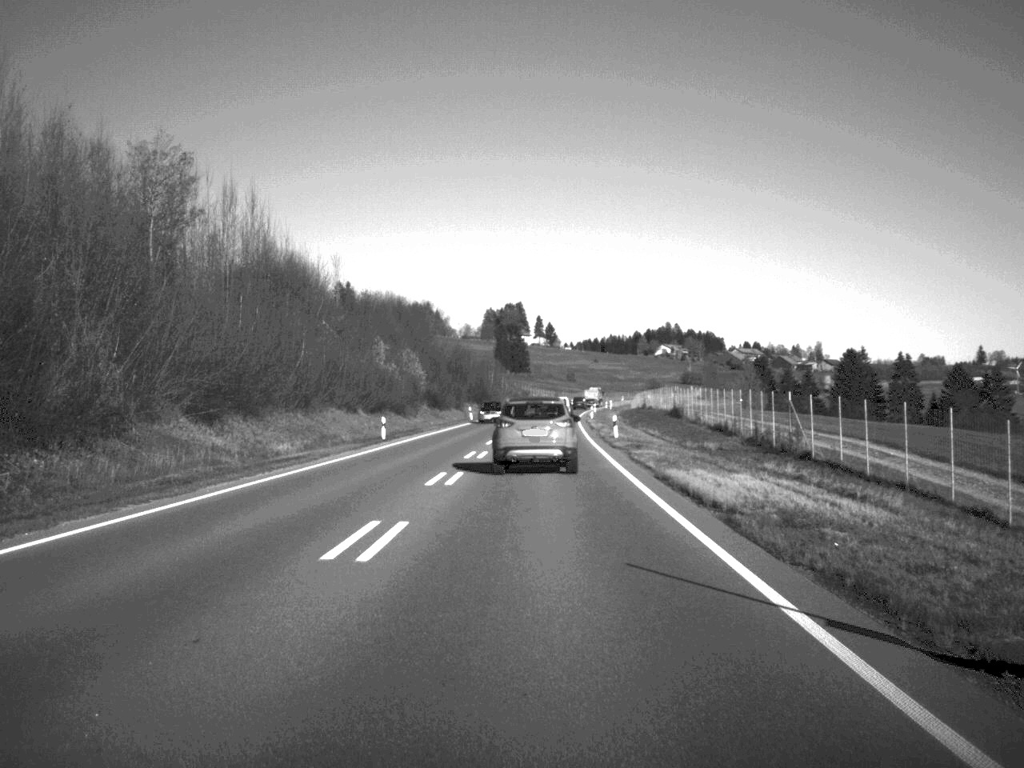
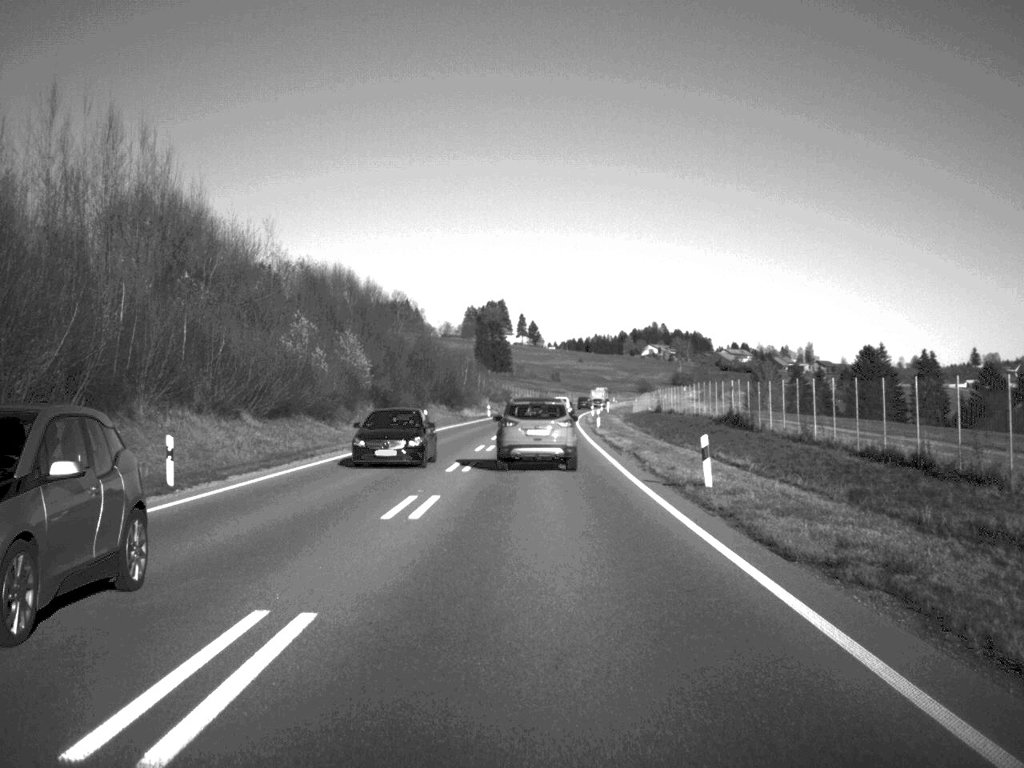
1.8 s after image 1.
(+0.2, +31.2) m; +1°
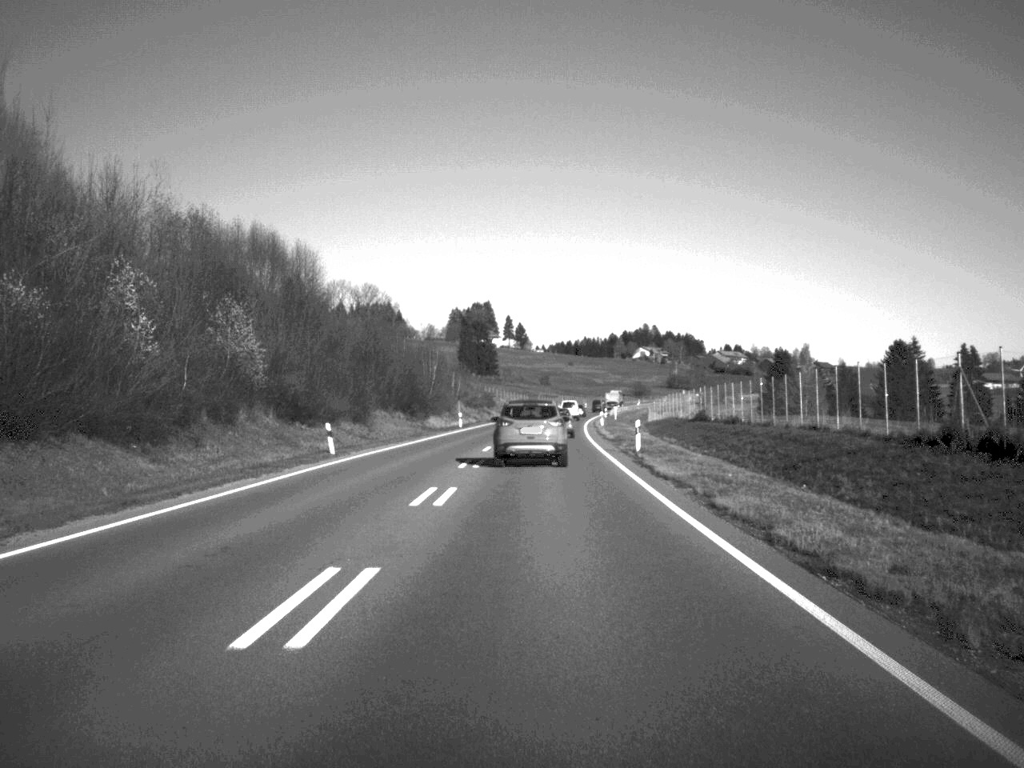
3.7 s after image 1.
(+0.2, +33.0) m; 0°
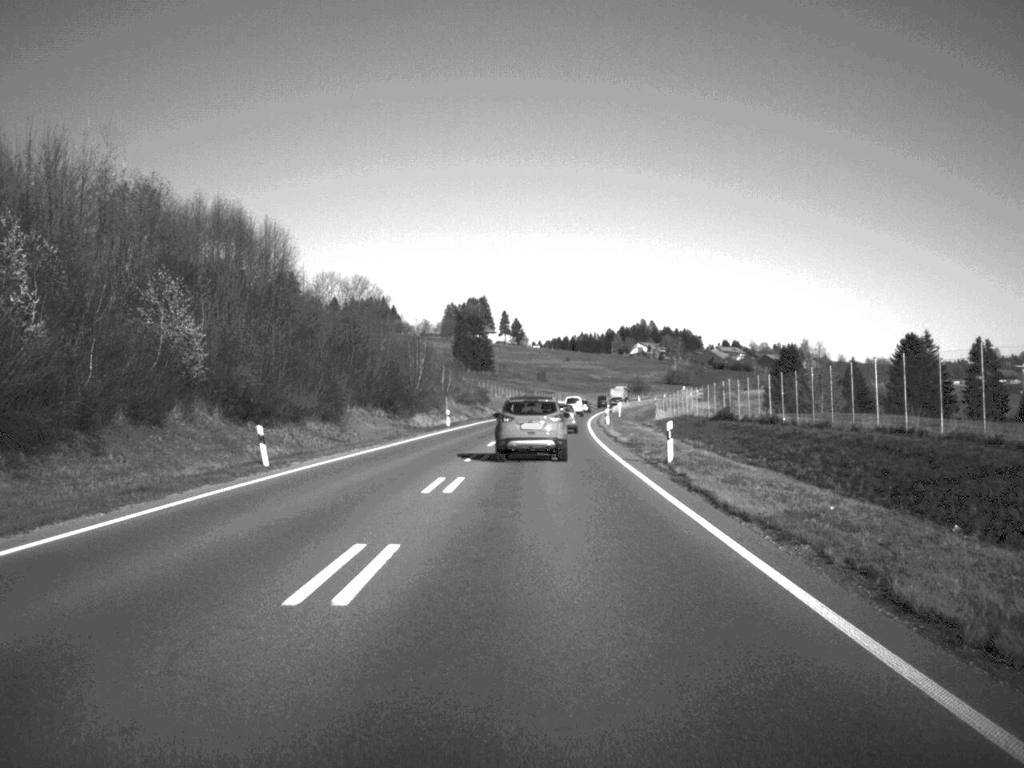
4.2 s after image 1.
(0.0, +10.2) m; 0°
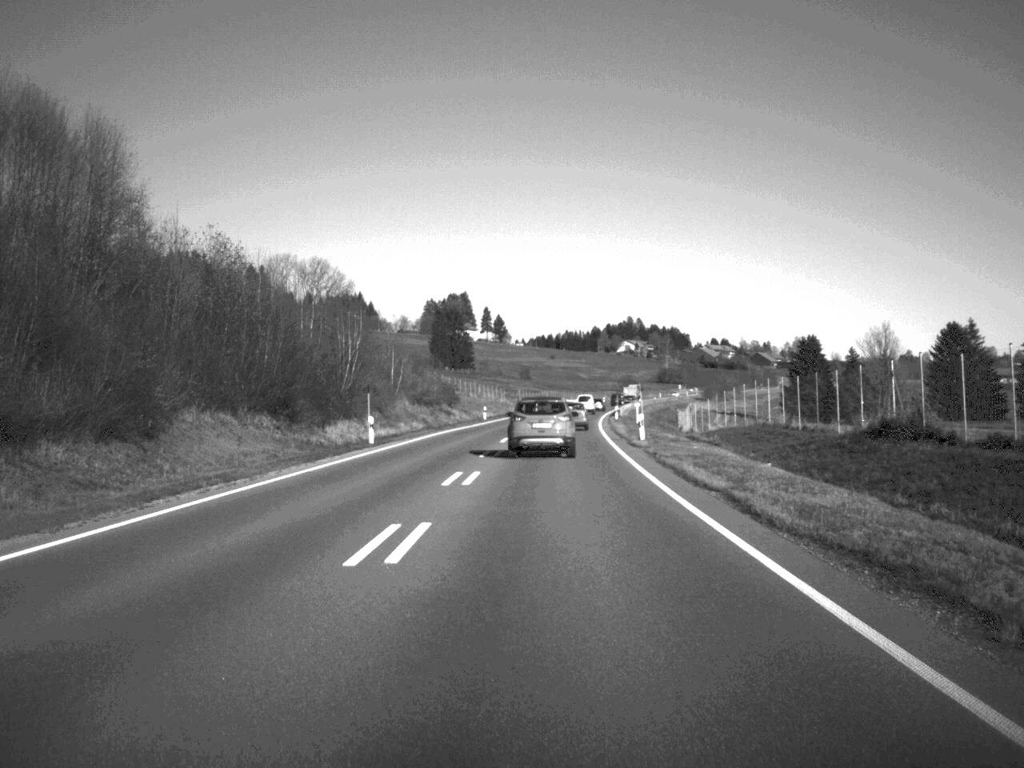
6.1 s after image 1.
(+0.2, +33.2) m; +1°
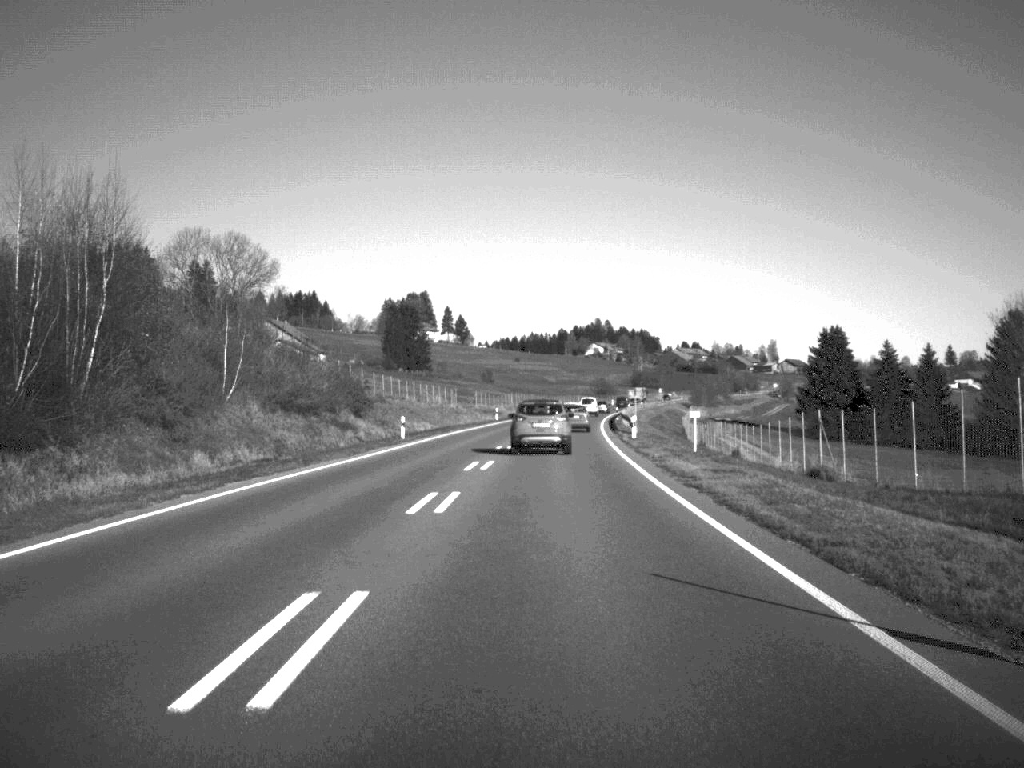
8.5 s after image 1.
(+0.6, +41.7) m; +2°
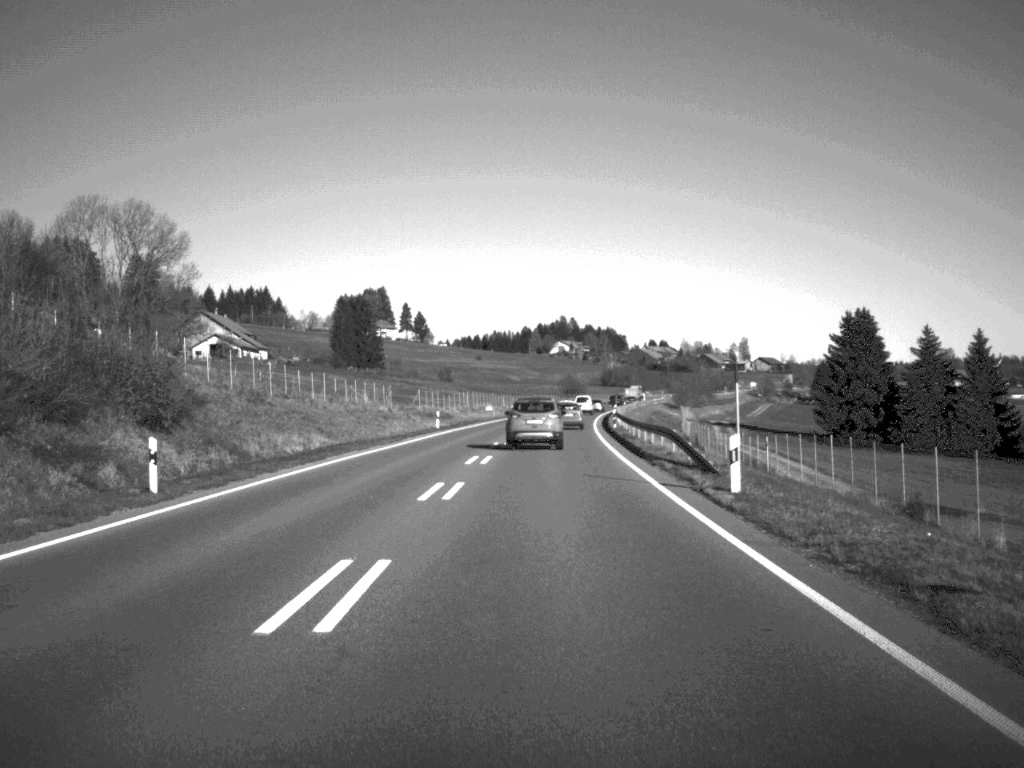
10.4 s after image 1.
(+0.4, +33.5) m; +2°
